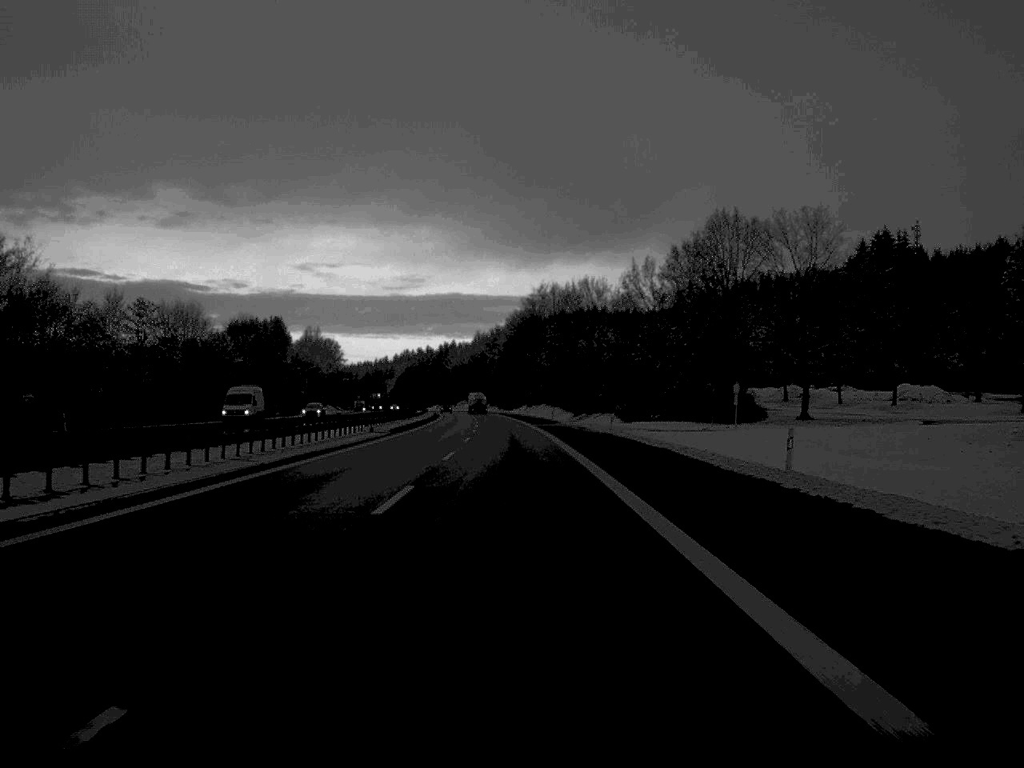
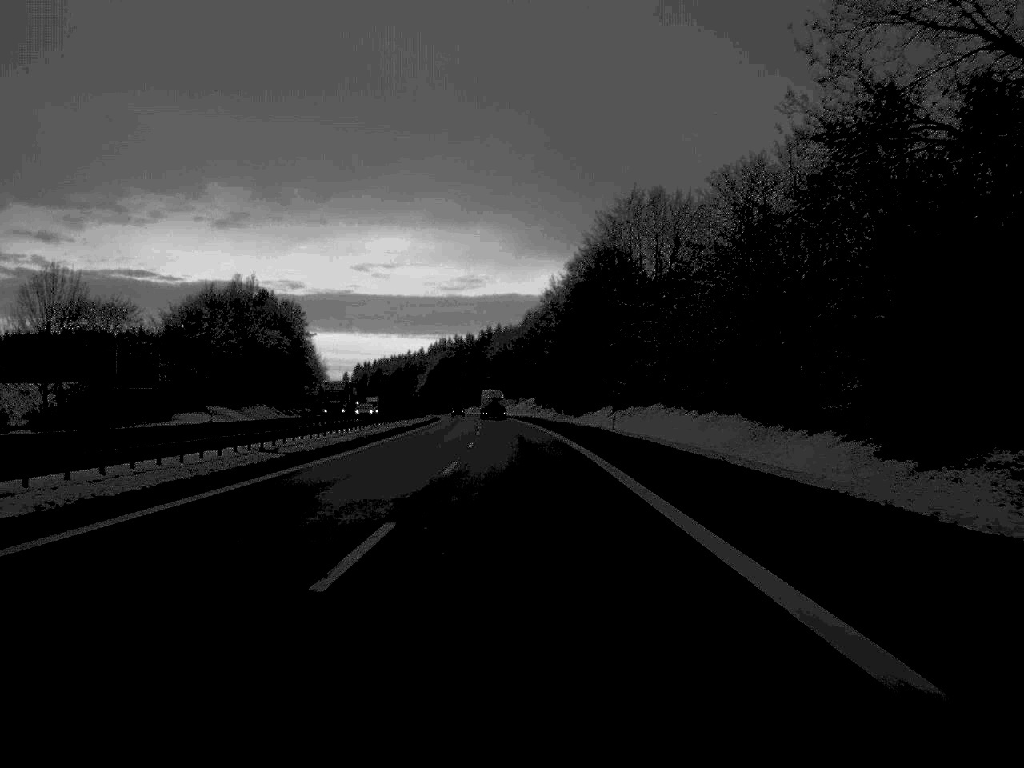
(-2.7, +115.1) m; -3°
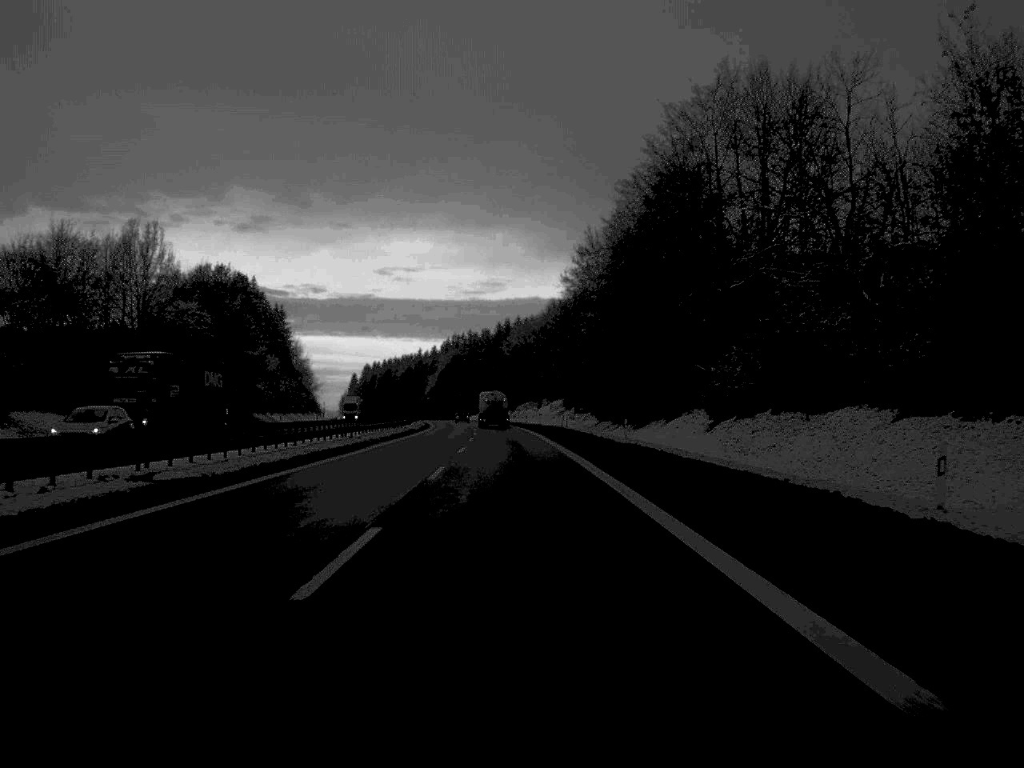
(-0.4, +54.1) m; -1°
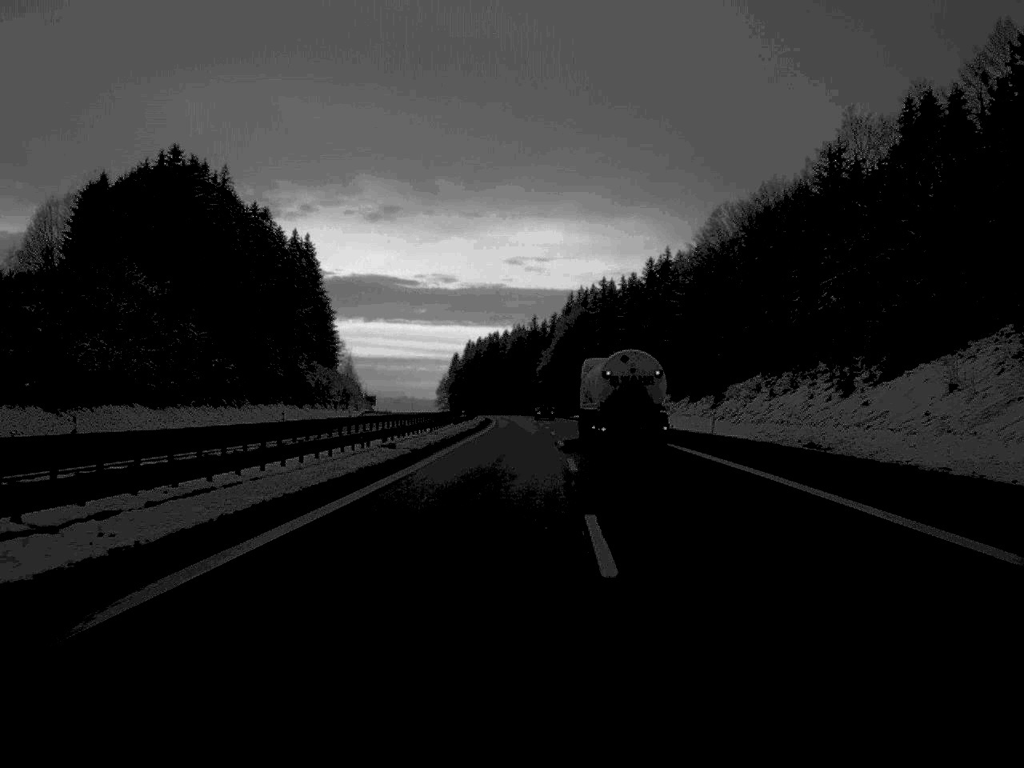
(-7.3, +142.1) m; -6°
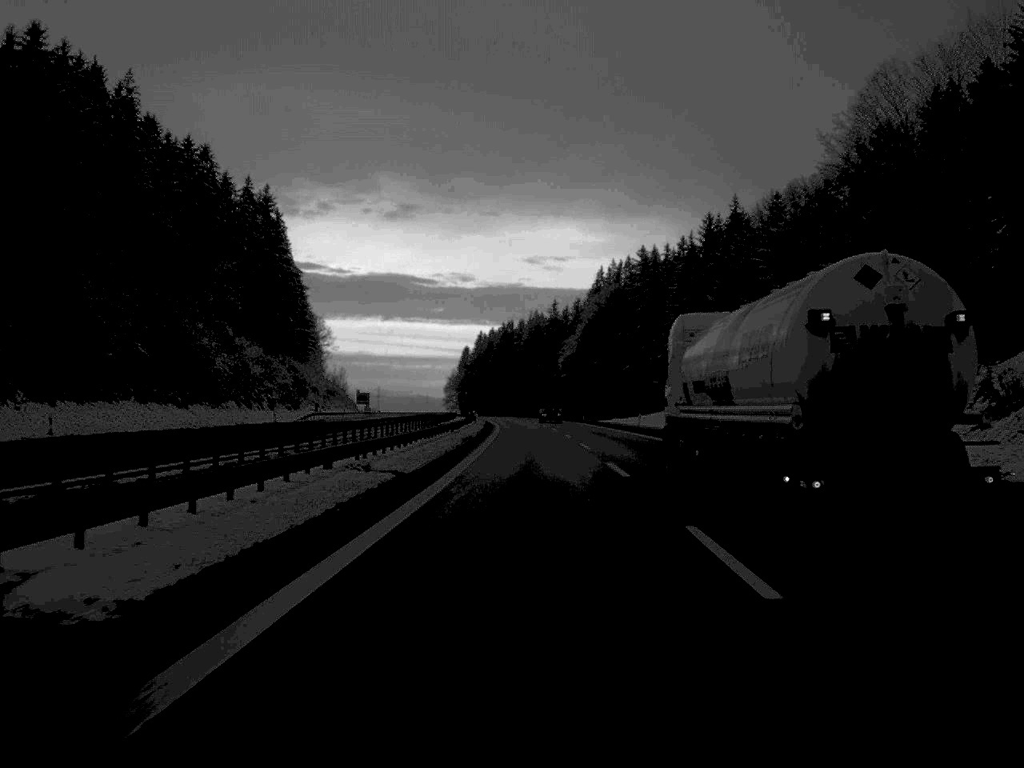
(-0.4, +55.0) m; -1°
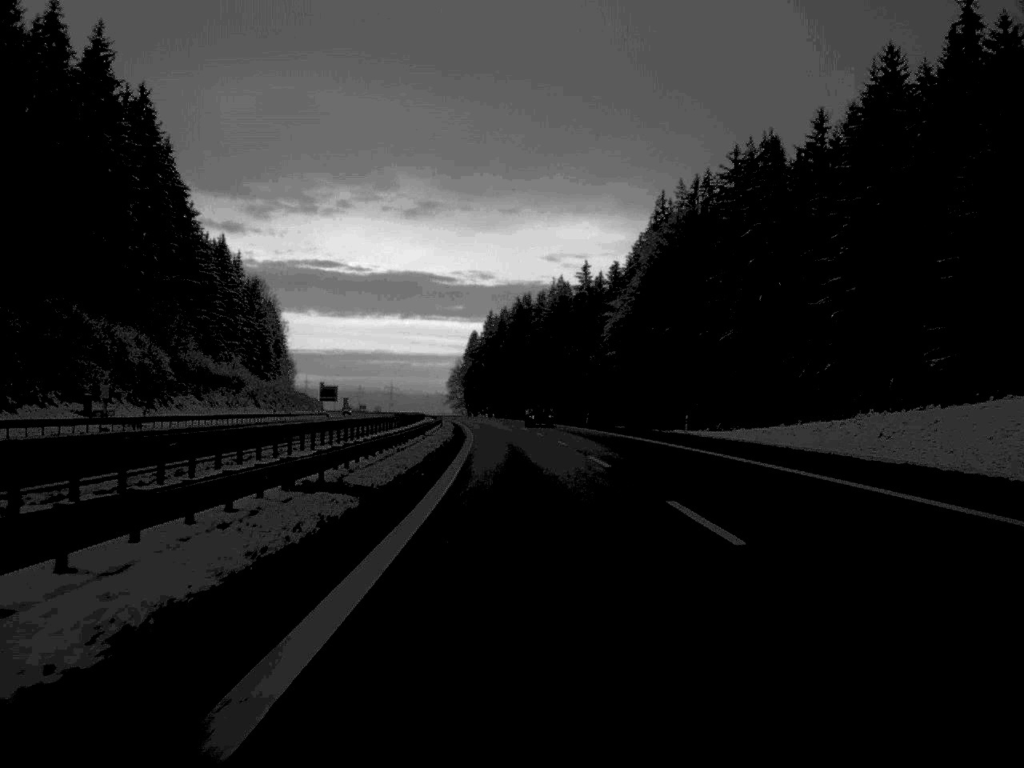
(-0.5, +85.5) m; -1°
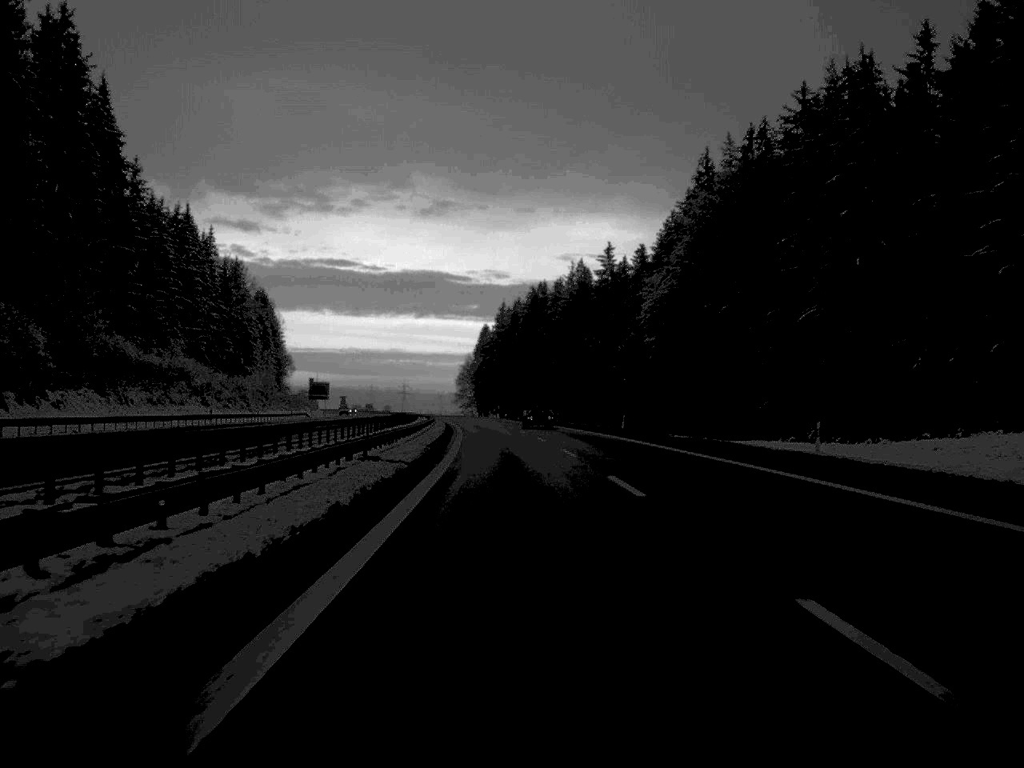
(-0.2, +28.1) m; -1°
